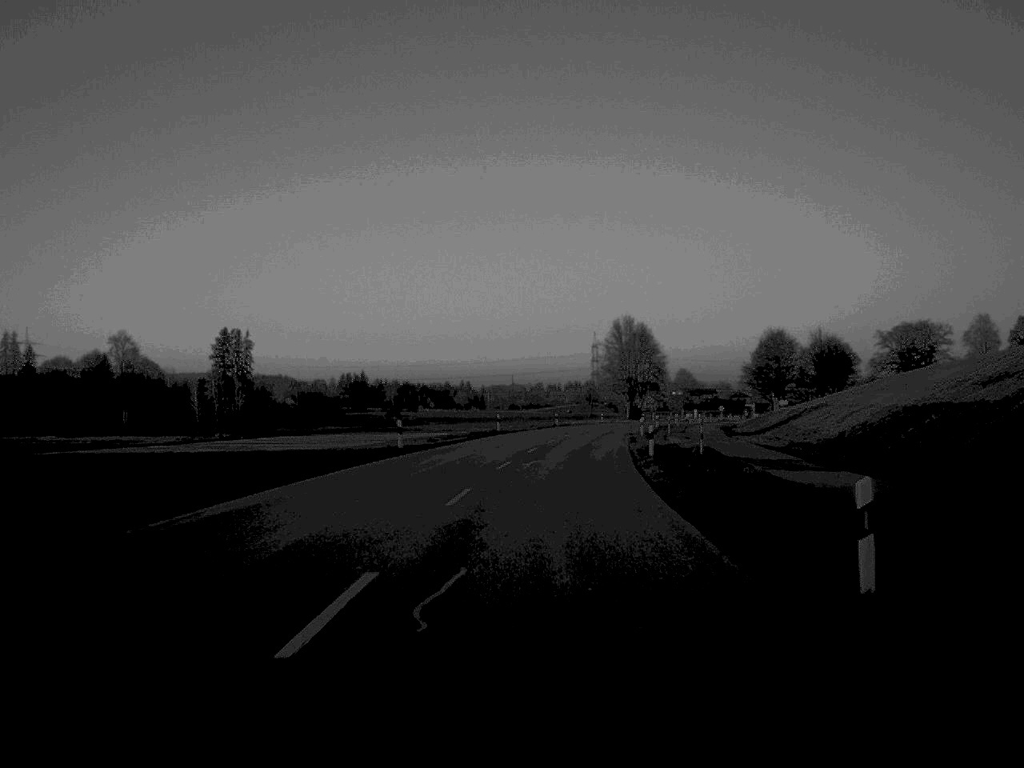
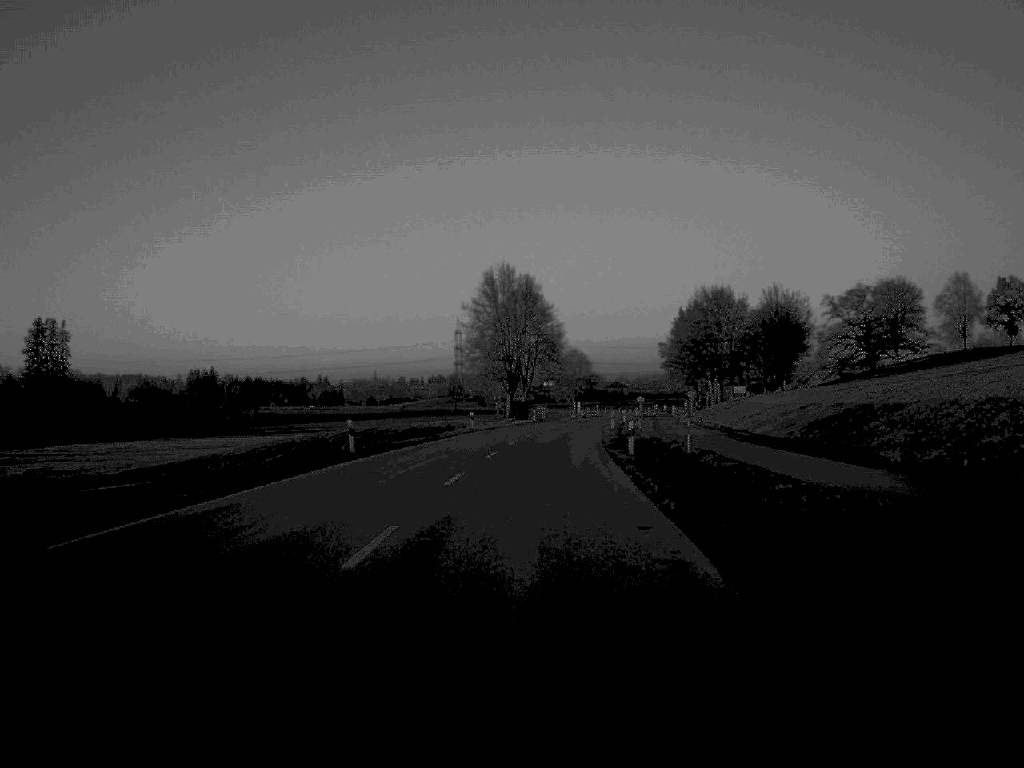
(+3.7, +67.2) m; +6°
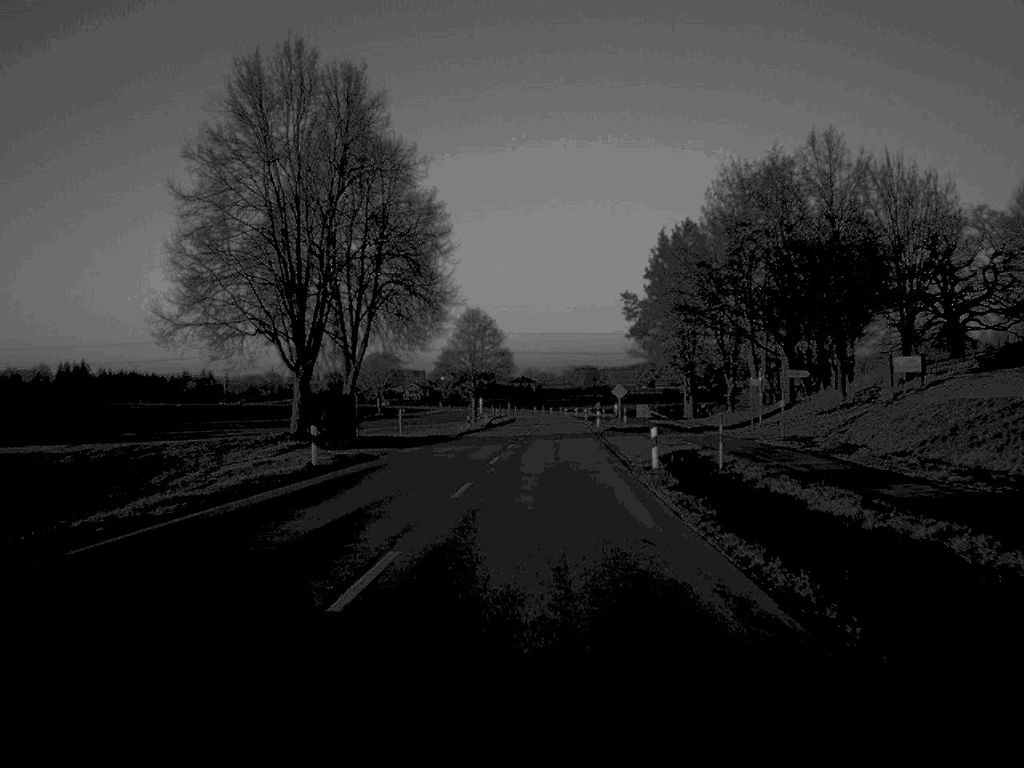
(+3.5, +85.8) m; +4°
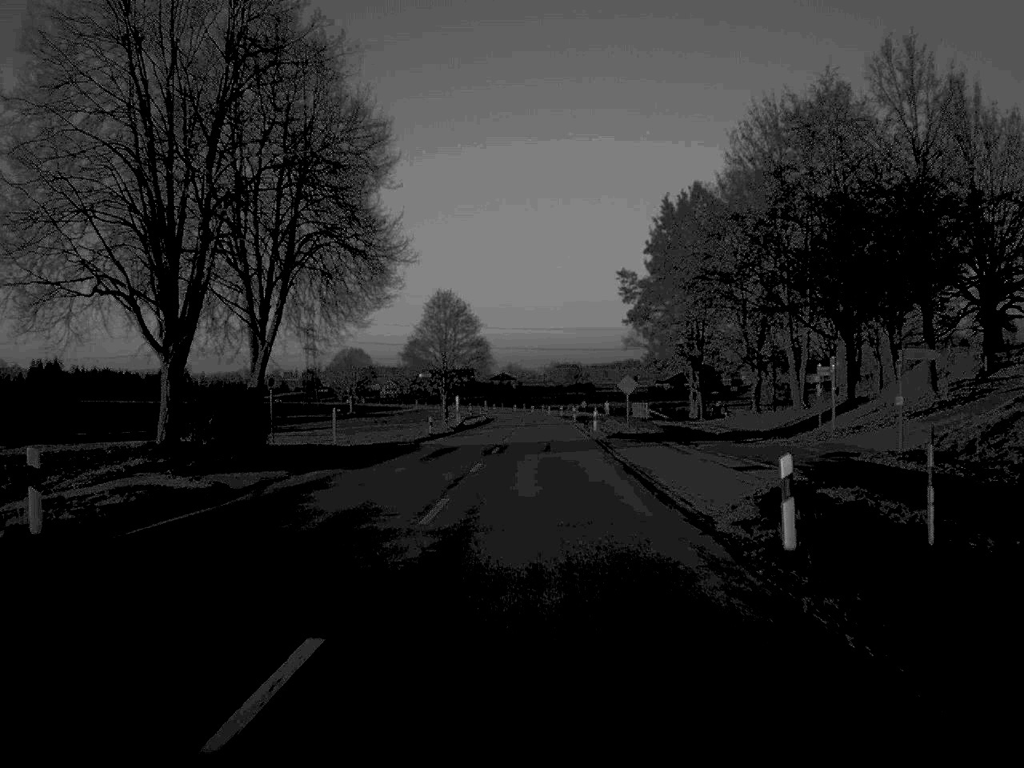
(+0.1, +17.2) m; +1°
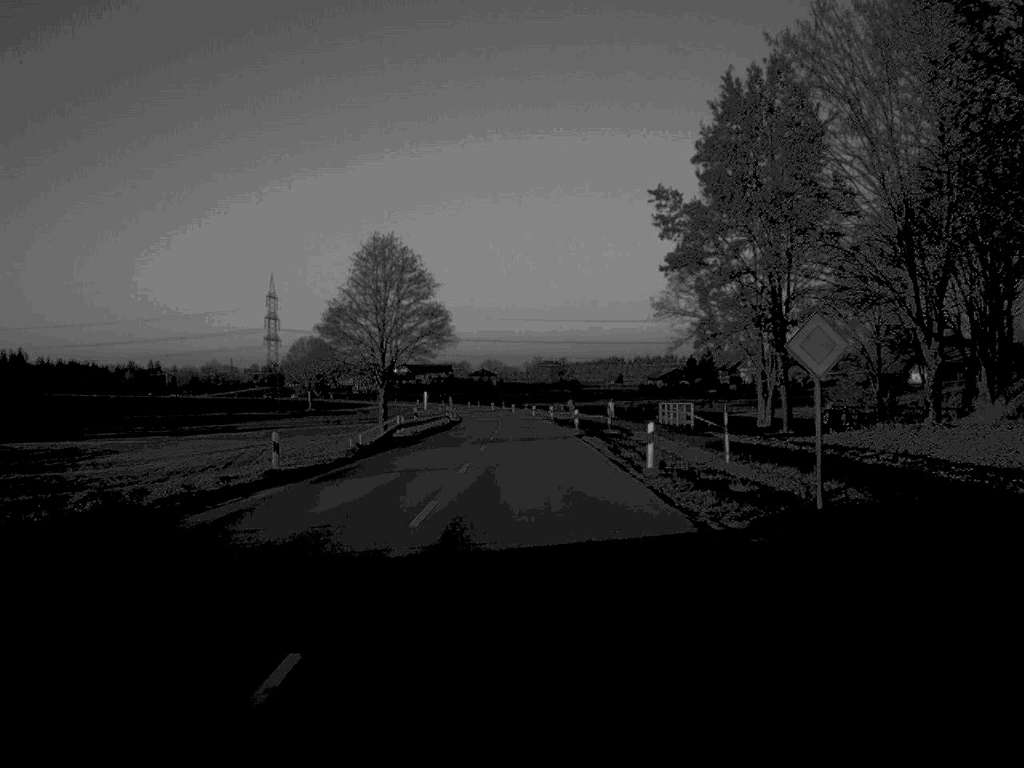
(+0.3, +36.1) m; +1°
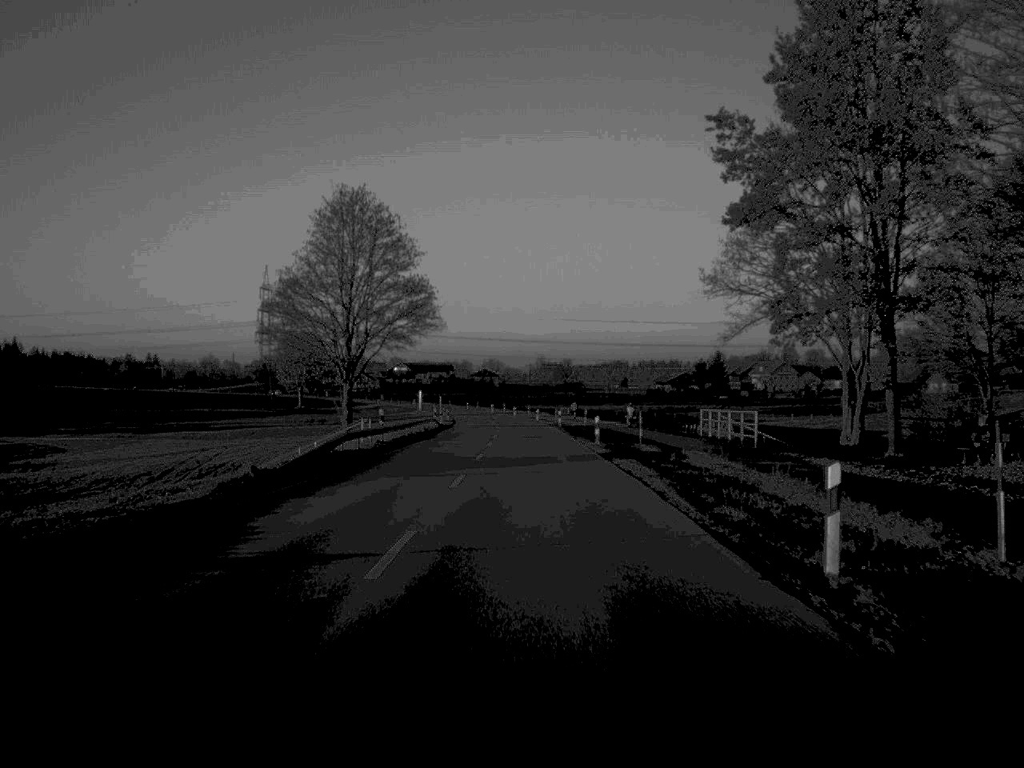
(0.0, +16.6) m; 0°
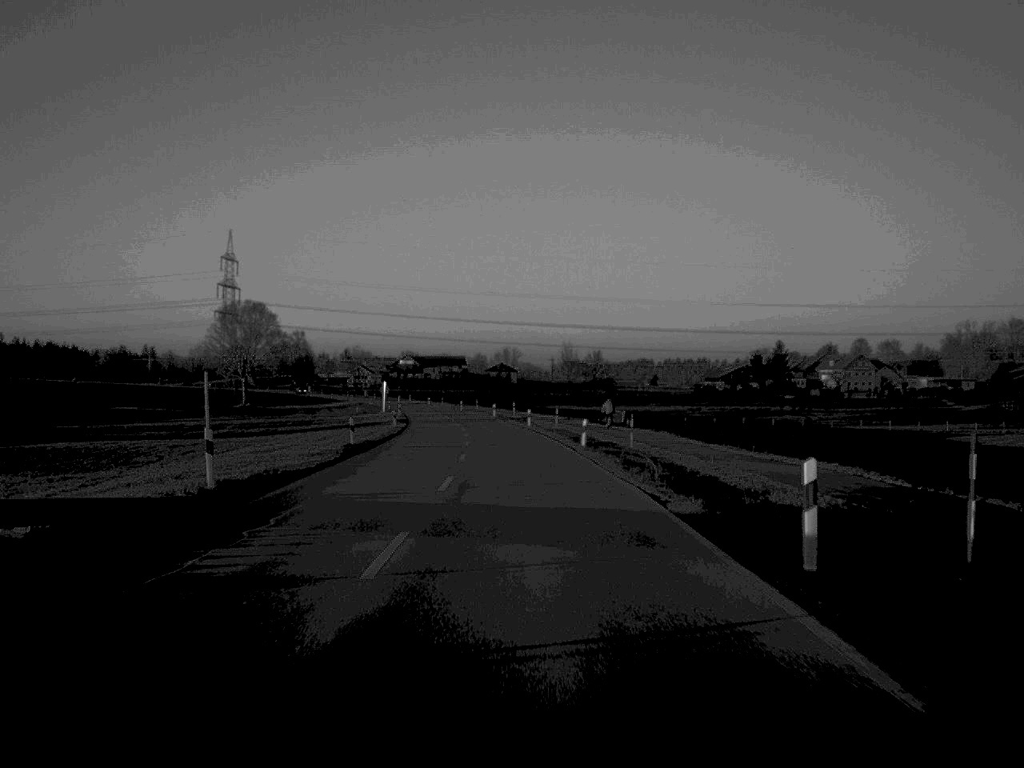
(-0.2, +71.6) m; -1°
